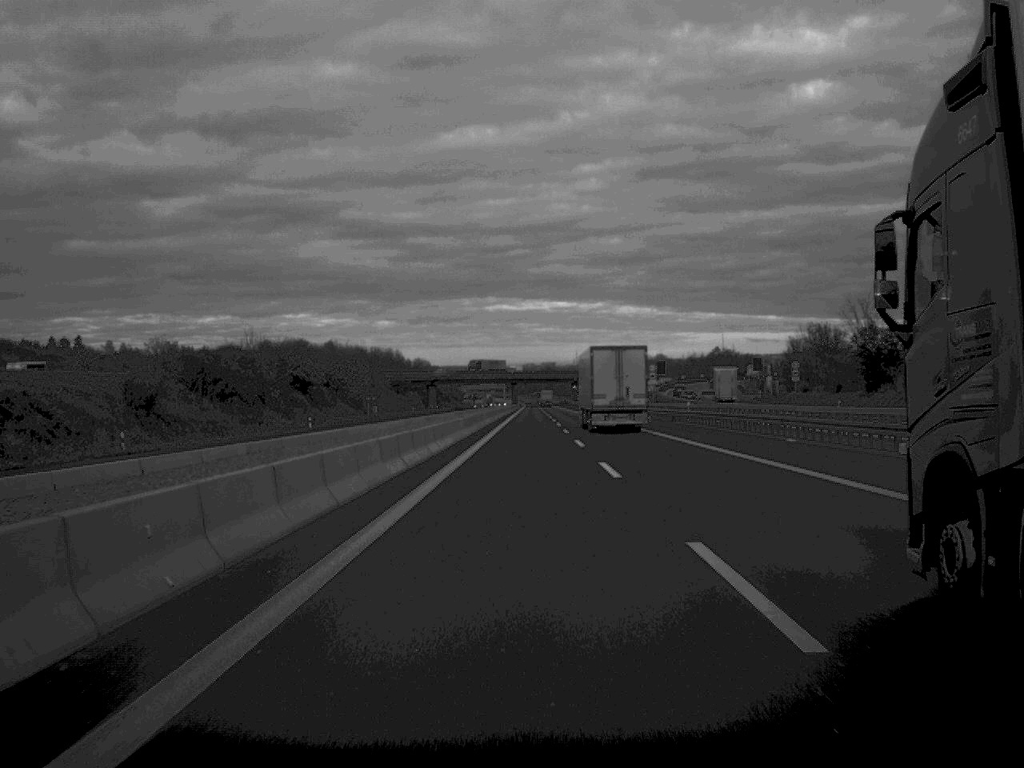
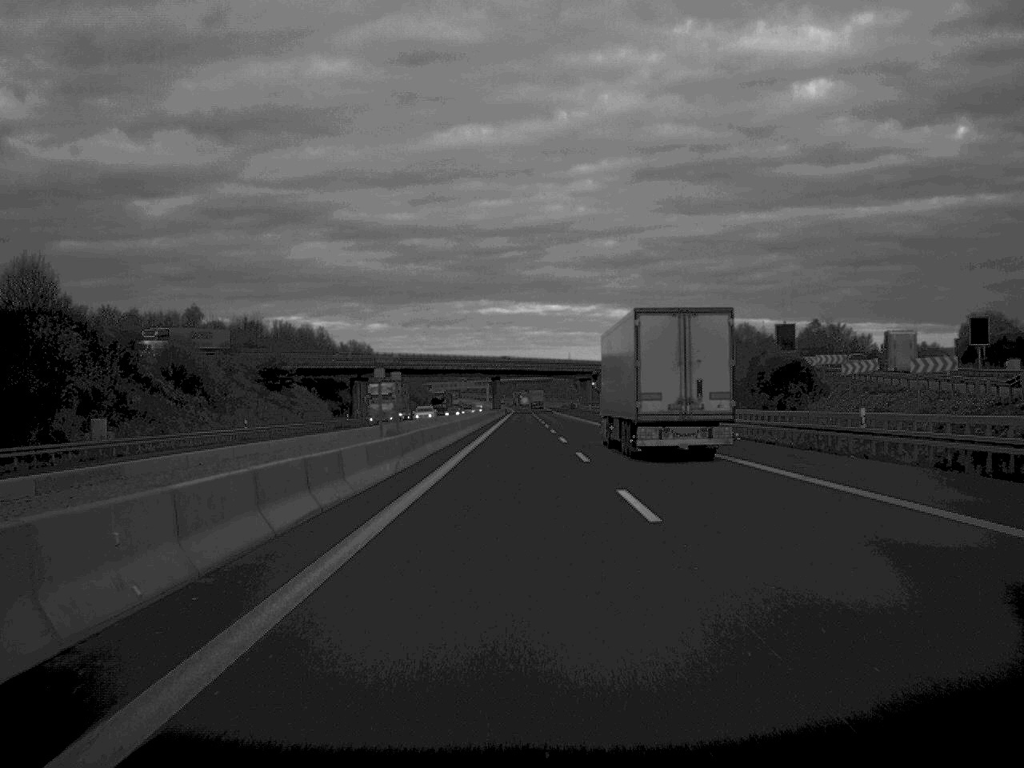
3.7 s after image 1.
(+0.5, +115.9) m; 0°
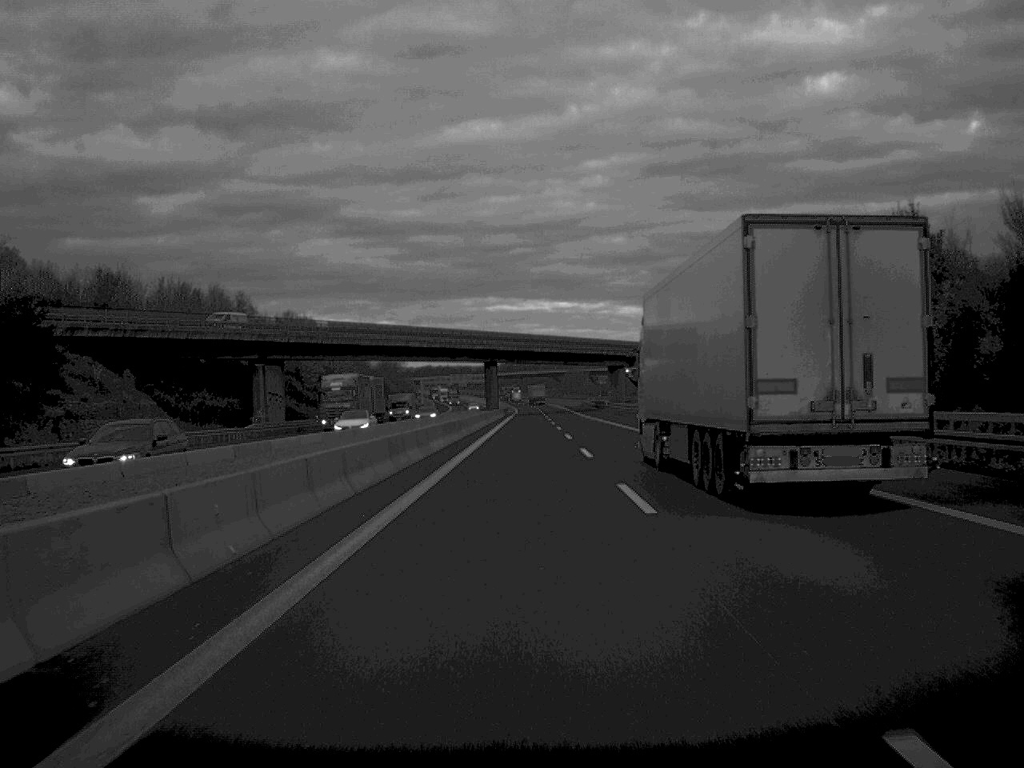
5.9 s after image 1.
(-0.2, +70.6) m; 0°
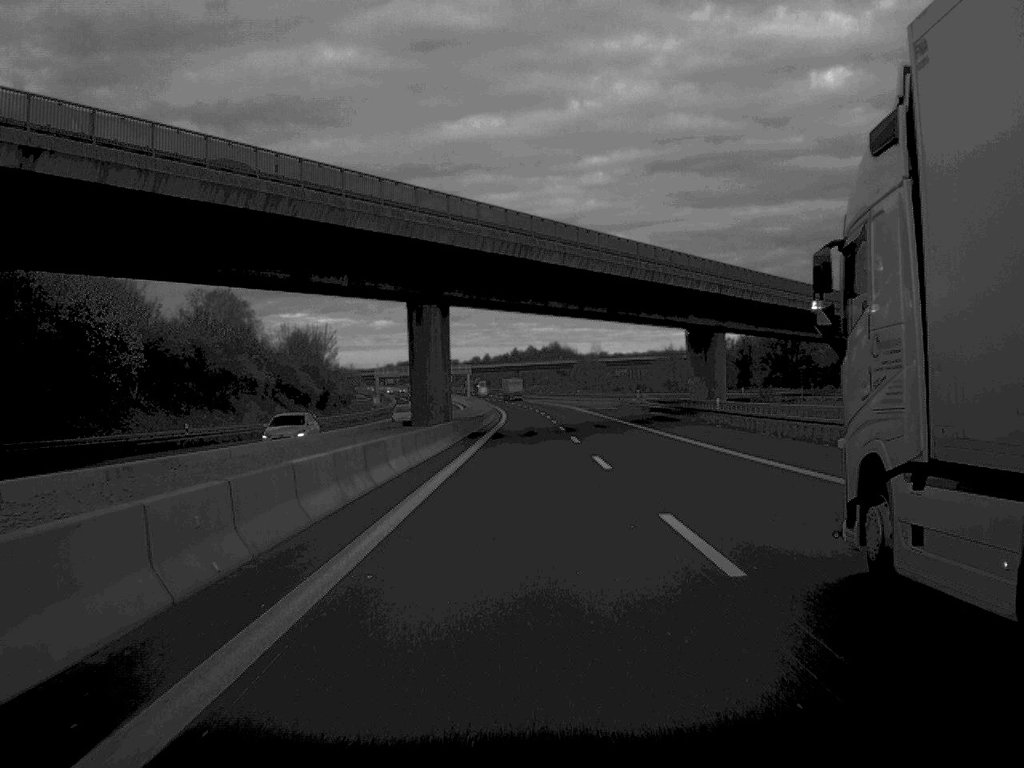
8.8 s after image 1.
(+0.1, +95.5) m; 0°
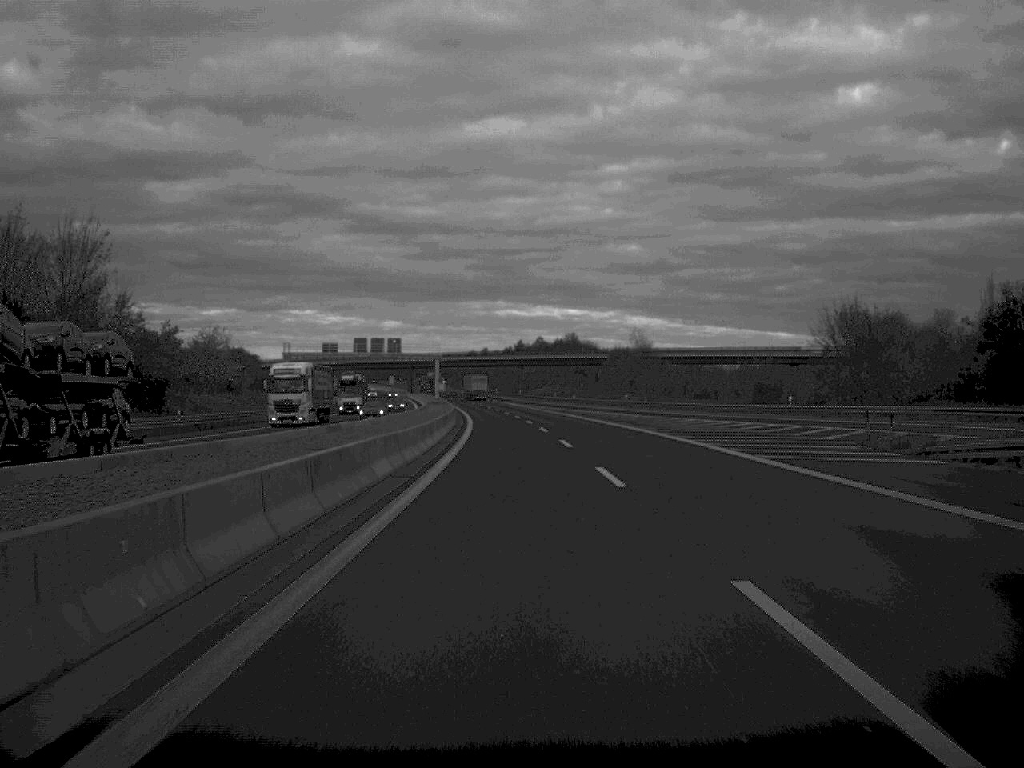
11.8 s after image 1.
(0.0, +95.4) m; 0°
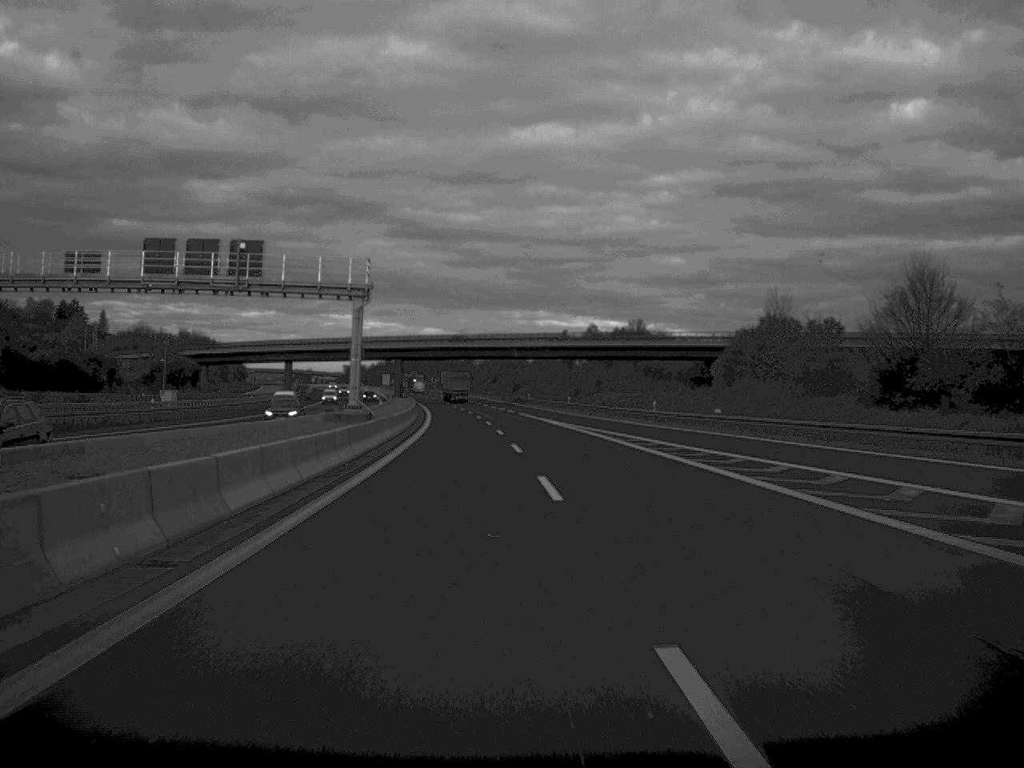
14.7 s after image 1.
(-1.4, +92.1) m; -2°
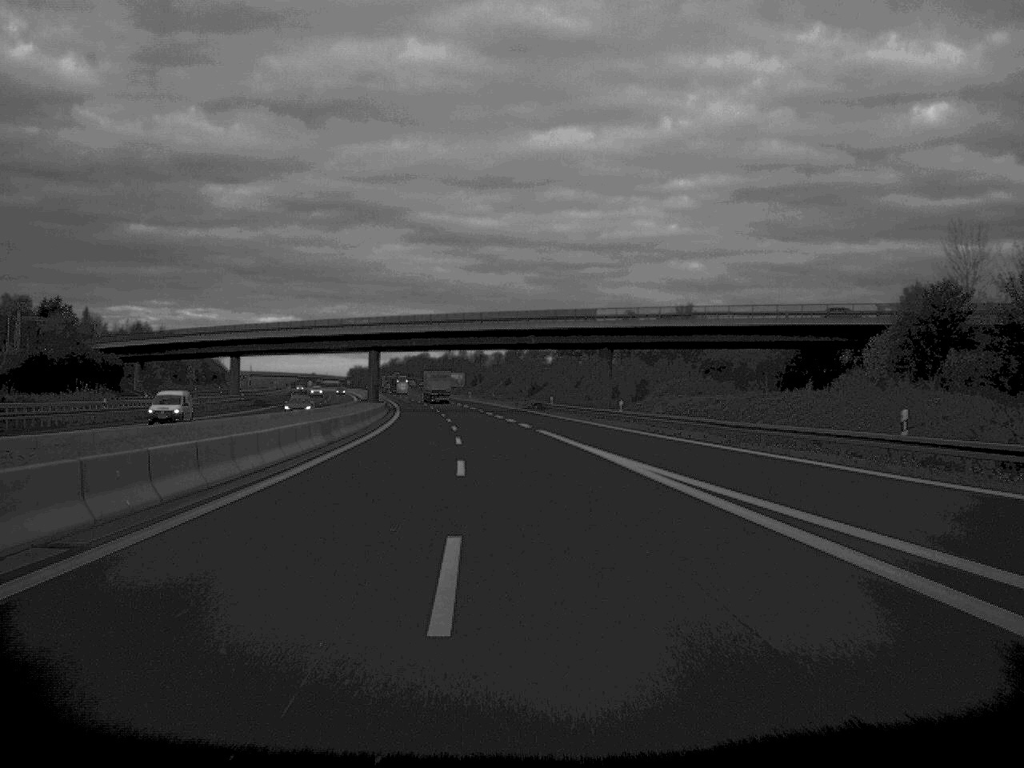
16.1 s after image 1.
(-0.3, +47.0) m; -1°
